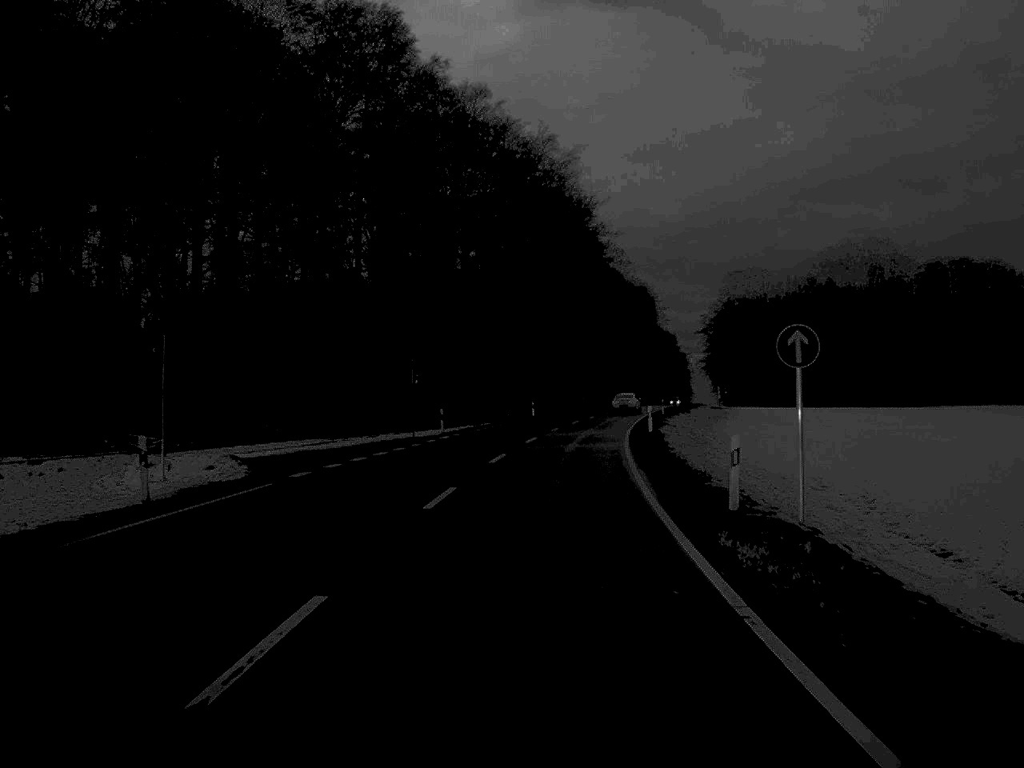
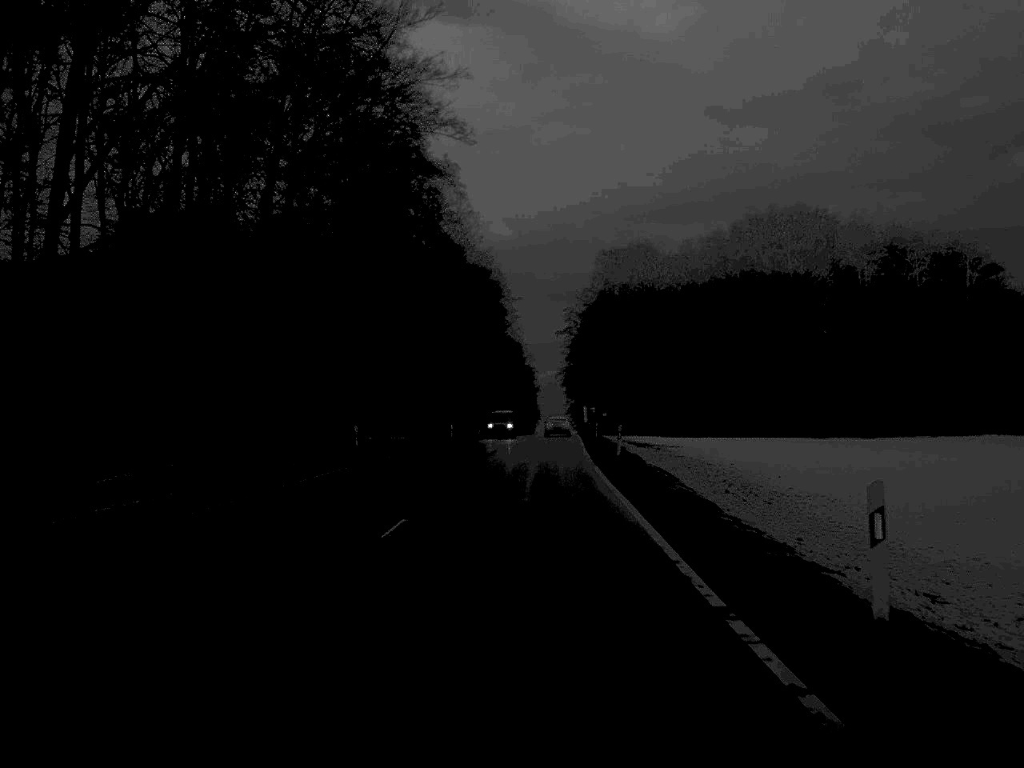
(+5.3, +75.6) m; +8°
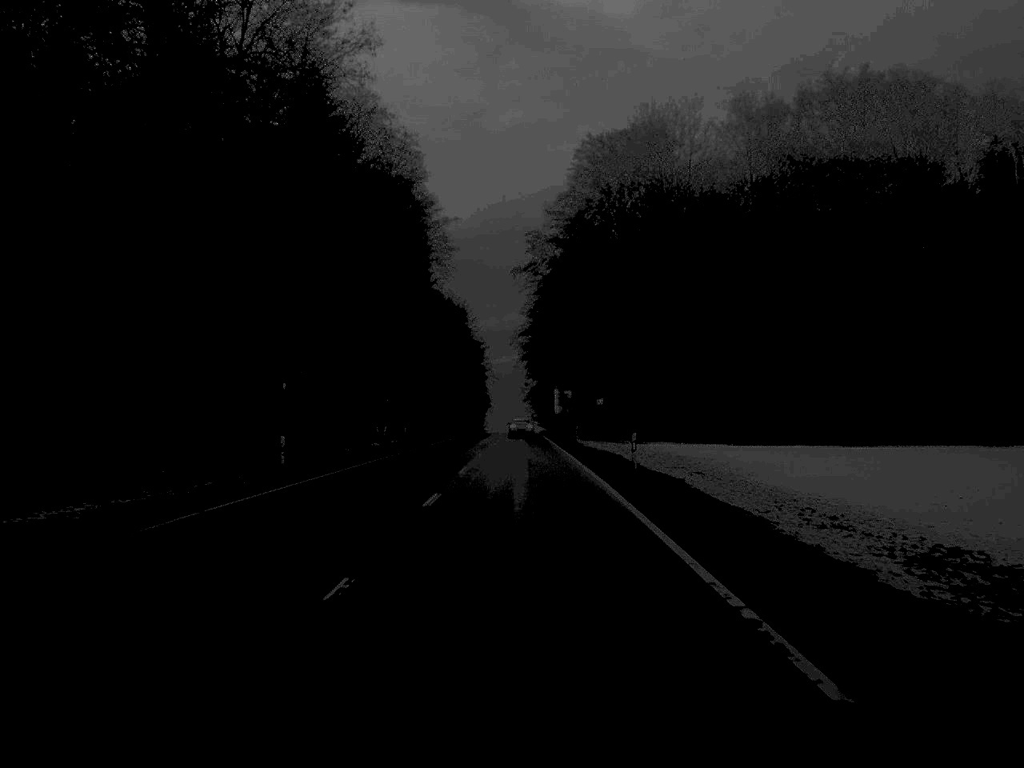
(+1.6, +77.6) m; +2°
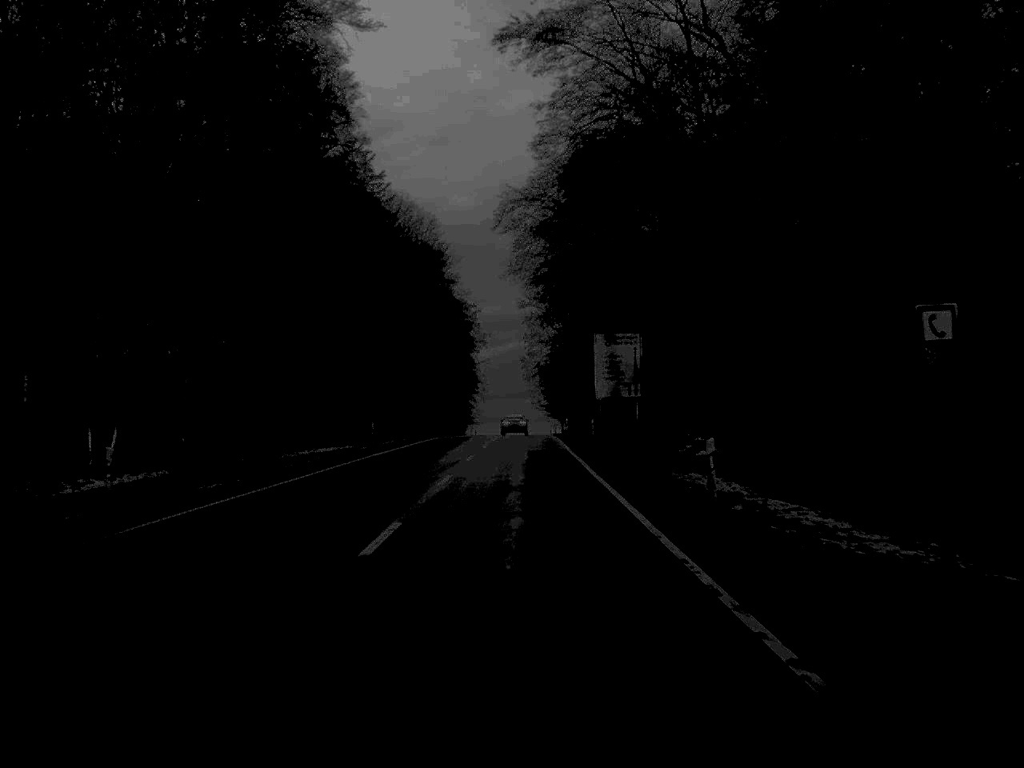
(-0.2, +79.6) m; 0°
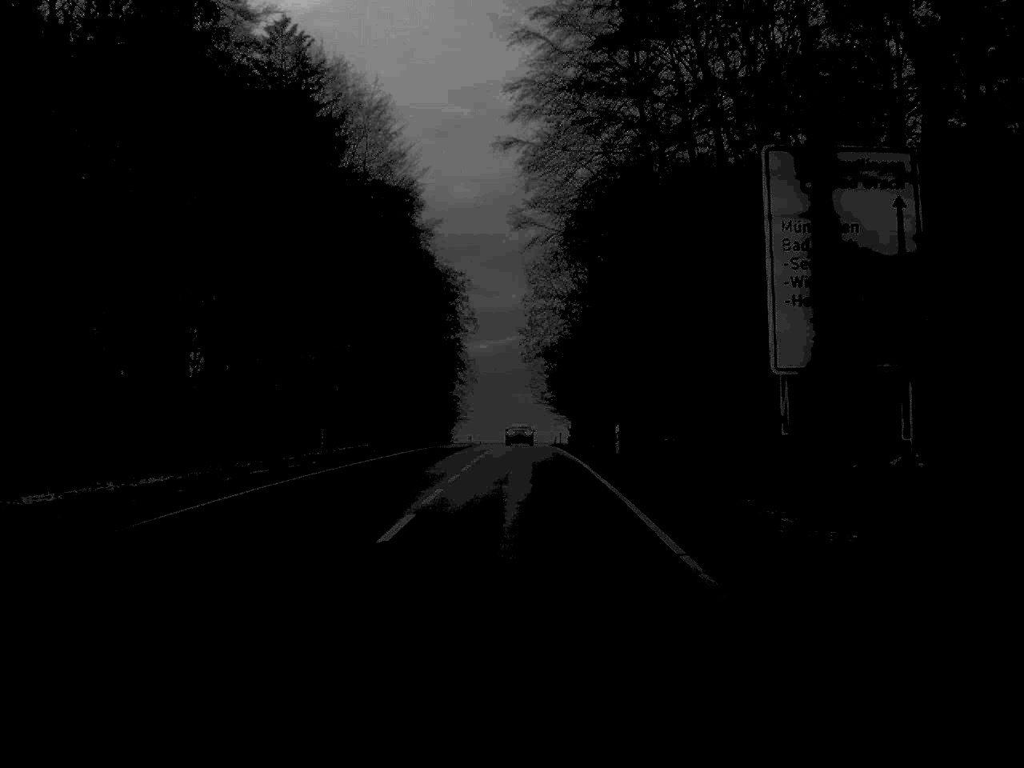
(0.0, +46.8) m; 0°
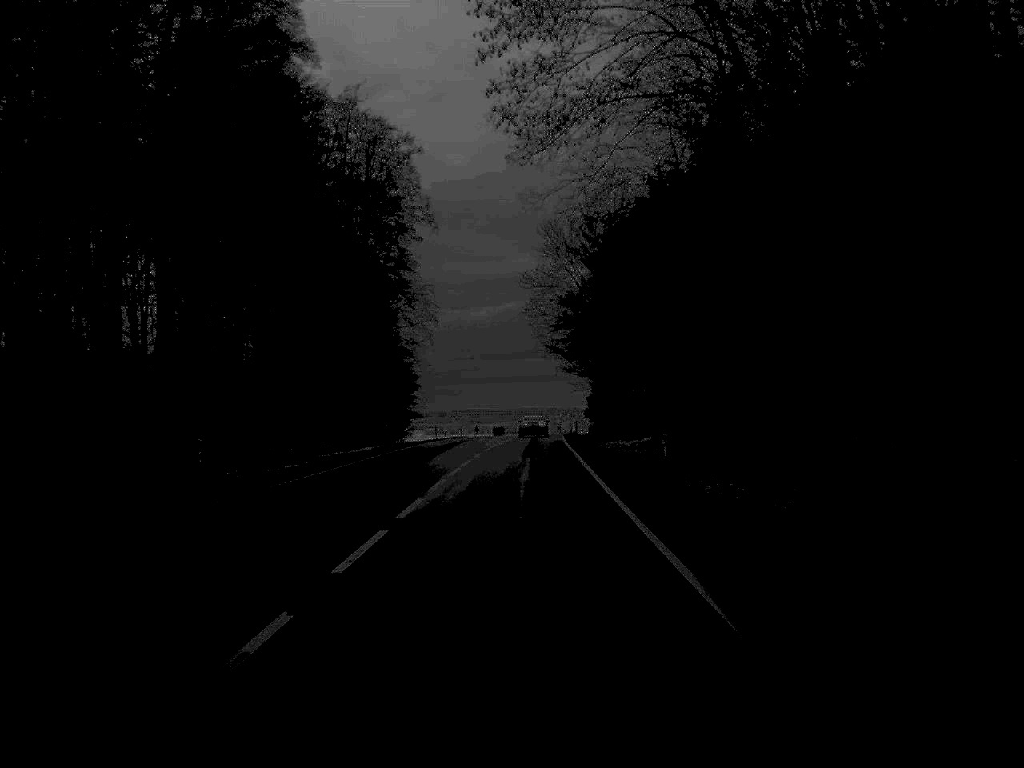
(+0.1, +79.9) m; 0°
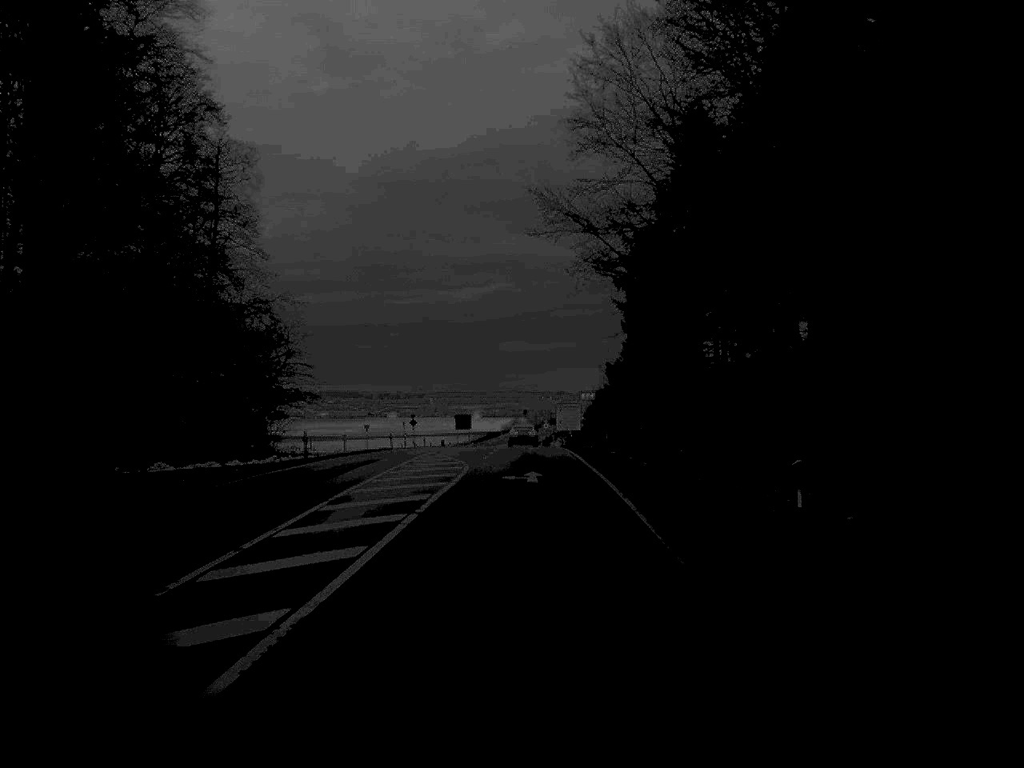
(+0.8, +78.4) m; +1°
